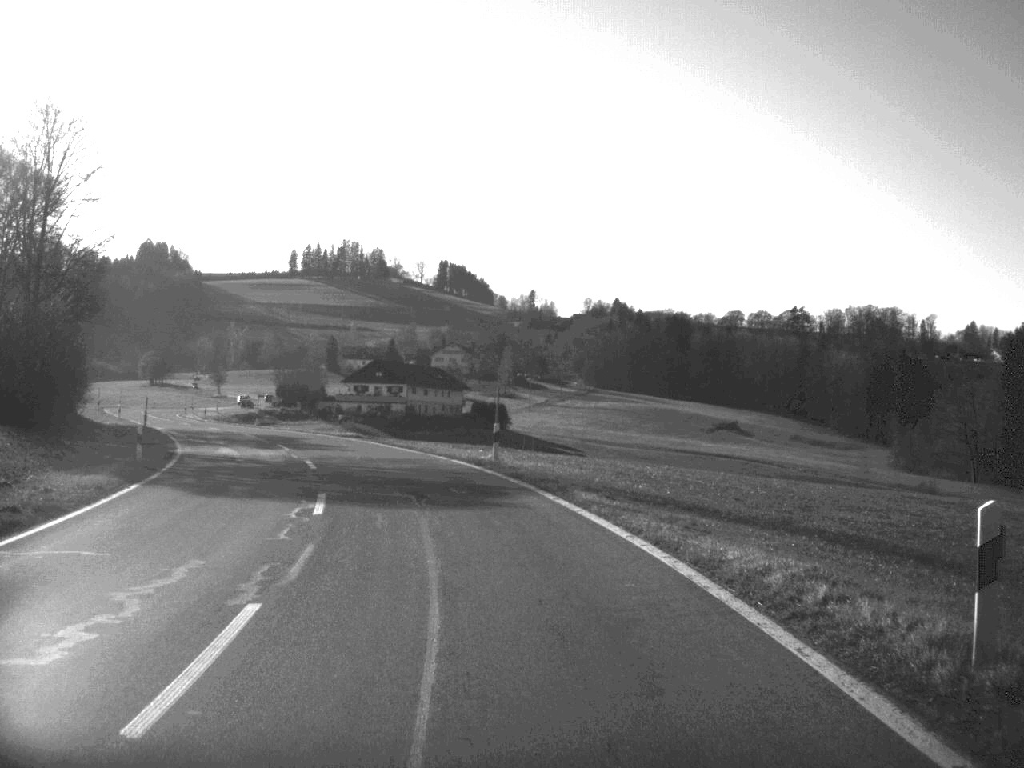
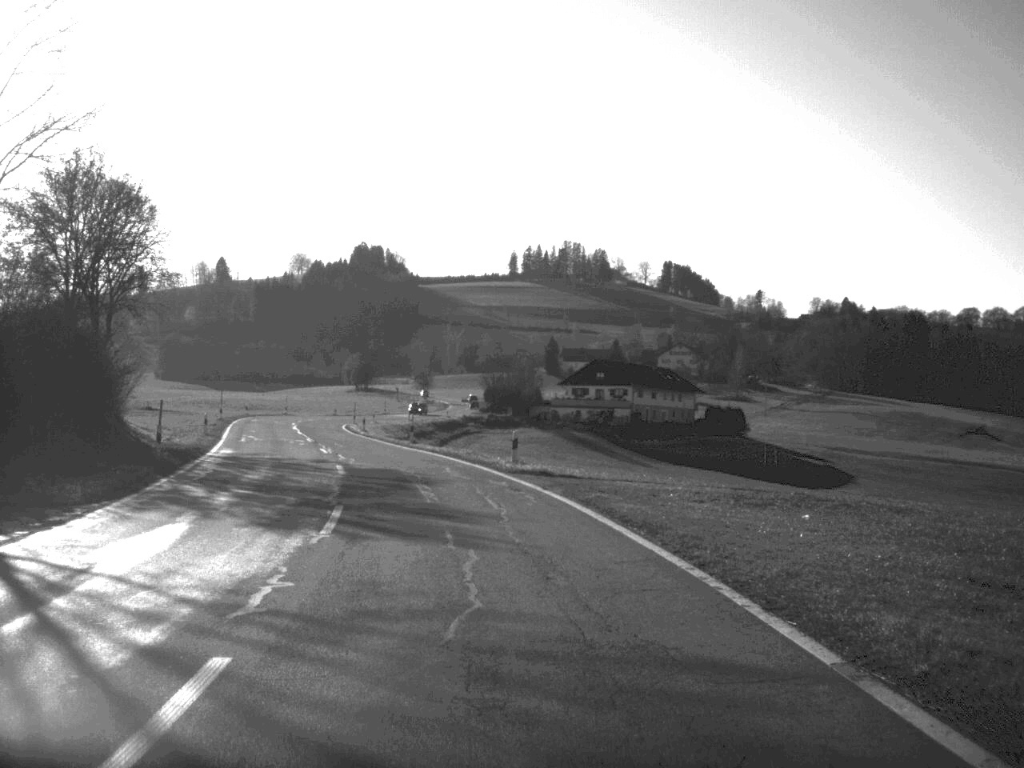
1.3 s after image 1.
(-2.4, +26.2) m; -10°
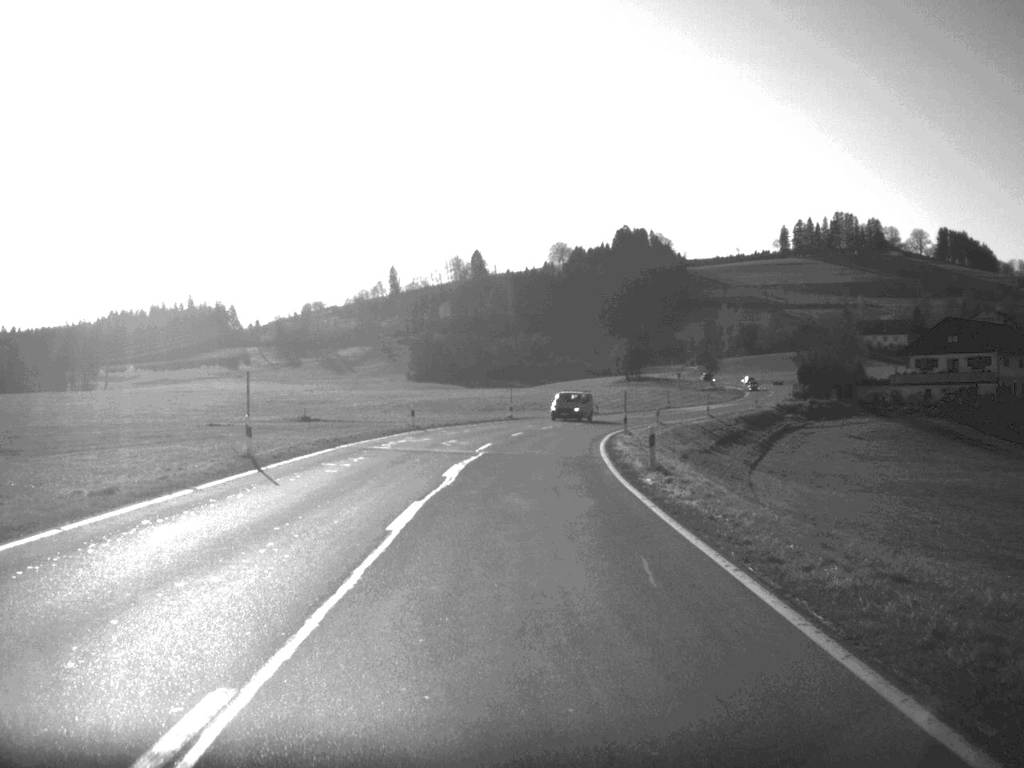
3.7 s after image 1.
(-6.6, +50.6) m; -12°
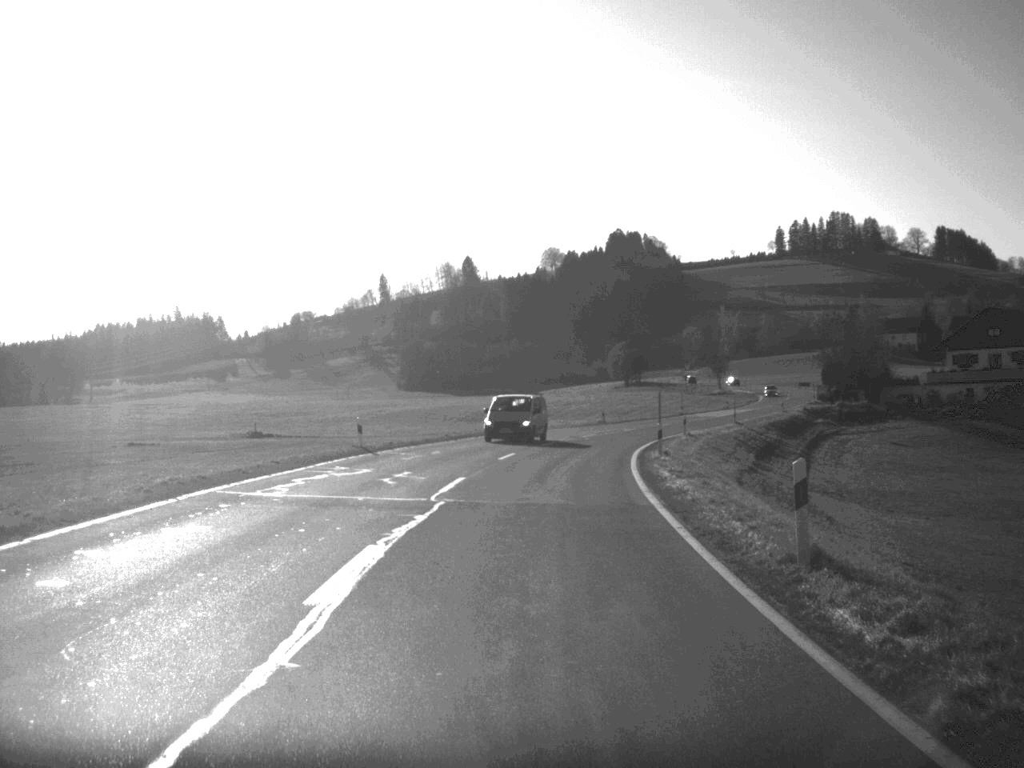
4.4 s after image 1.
(0.0, +15.4) m; 0°
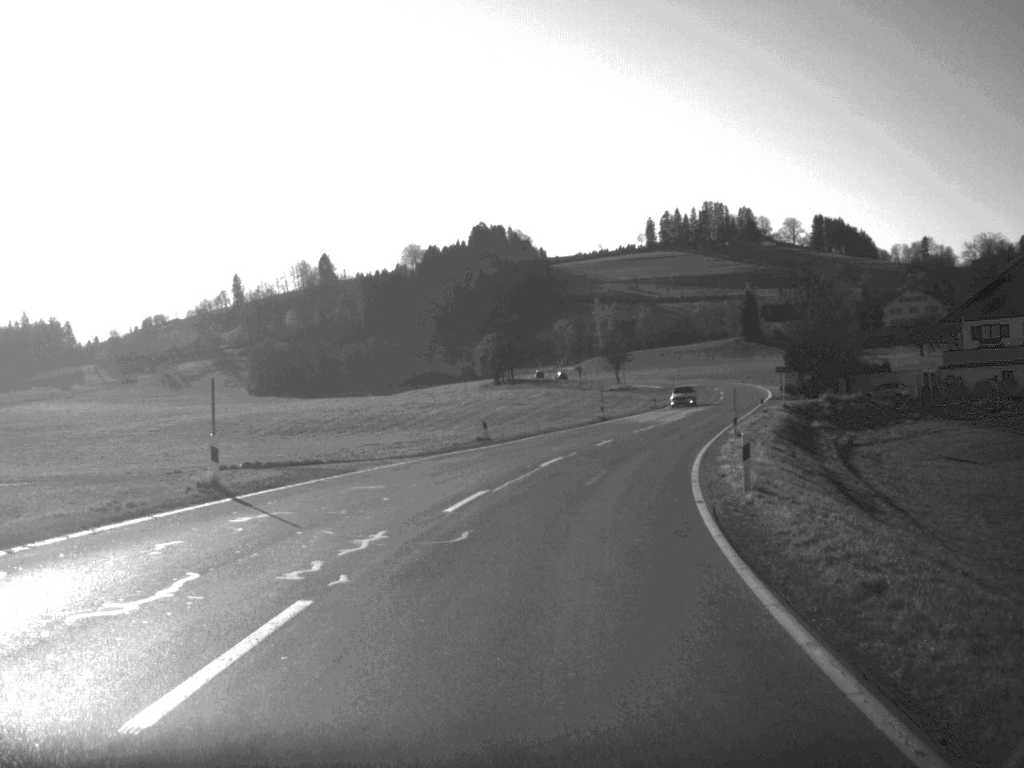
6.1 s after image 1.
(+1.7, +40.2) m; +6°
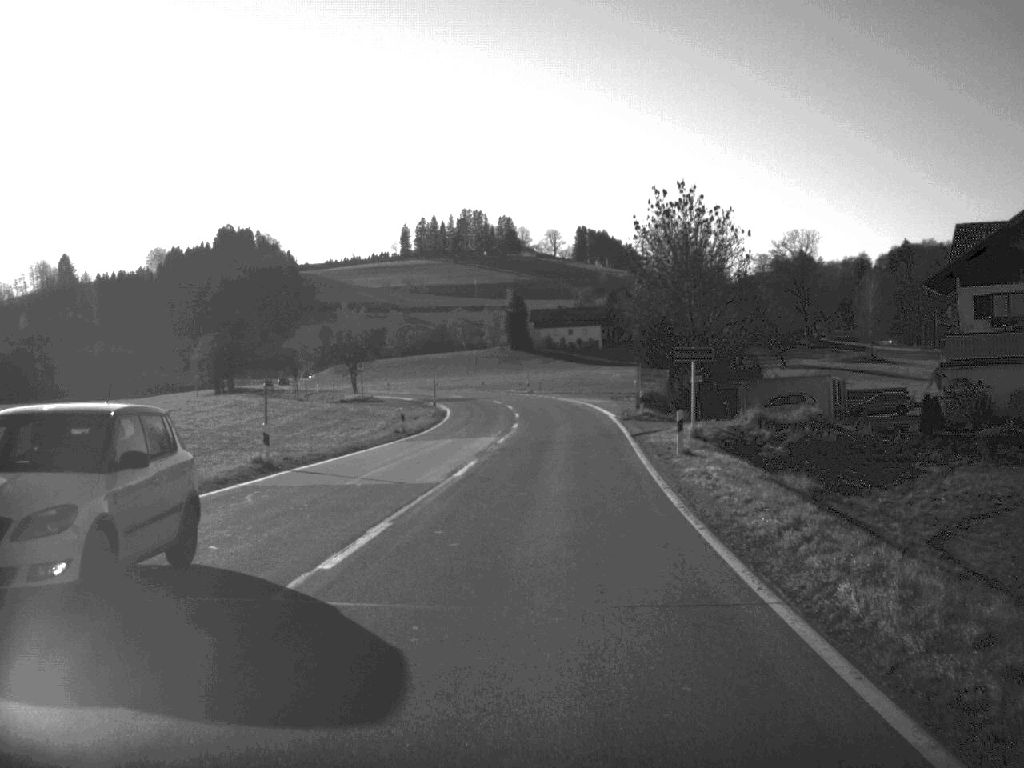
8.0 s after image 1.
(+4.3, +42.6) m; +11°
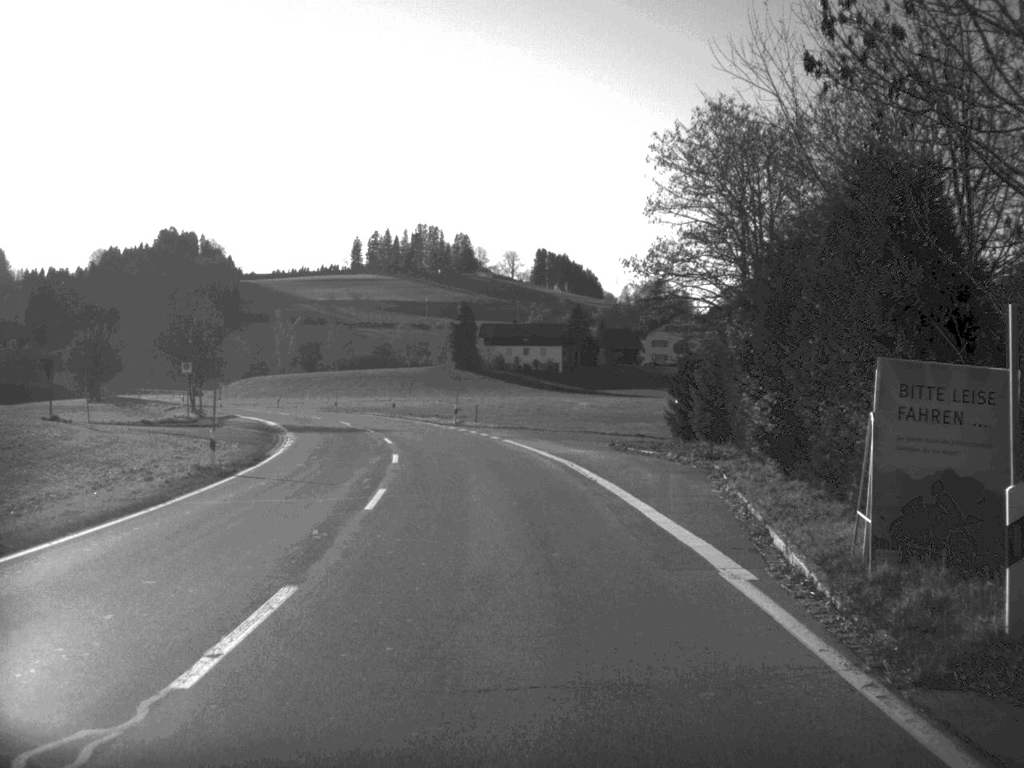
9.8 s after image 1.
(+1.1, +40.6) m; +2°
